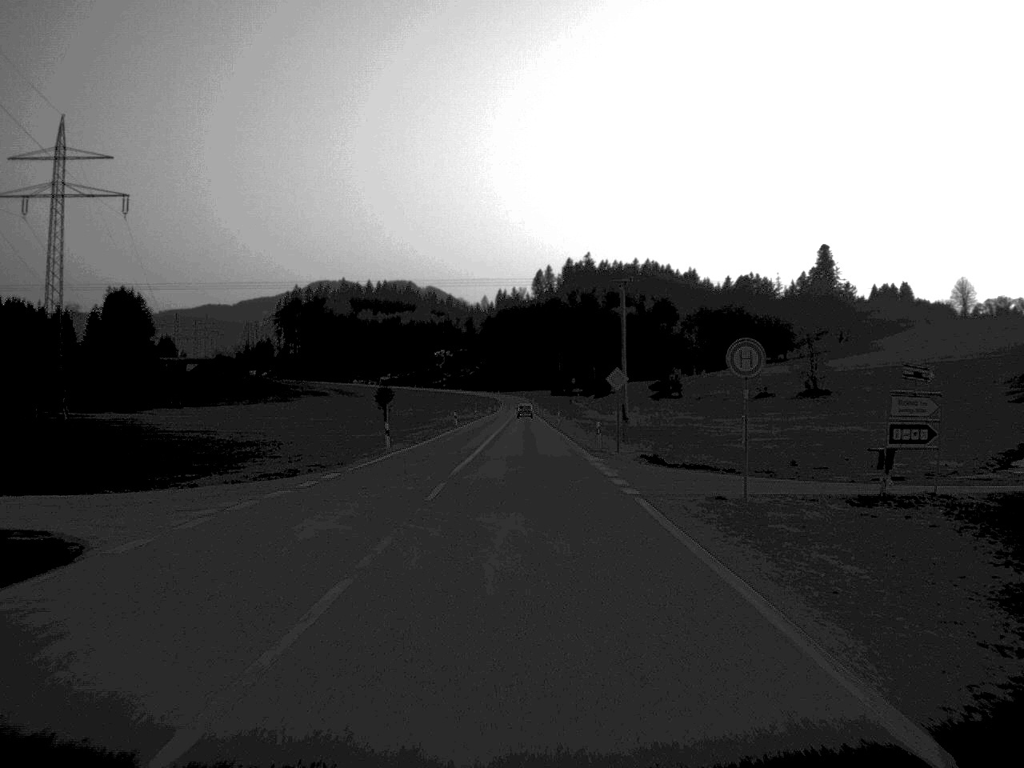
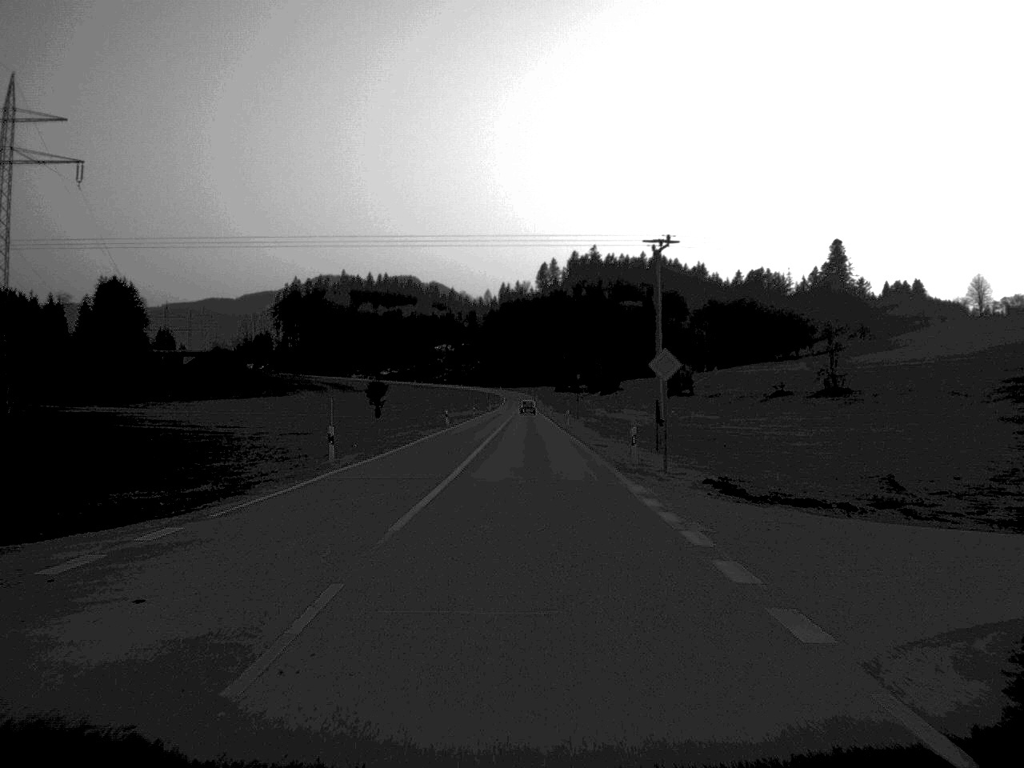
(0.0, +14.2) m; 0°
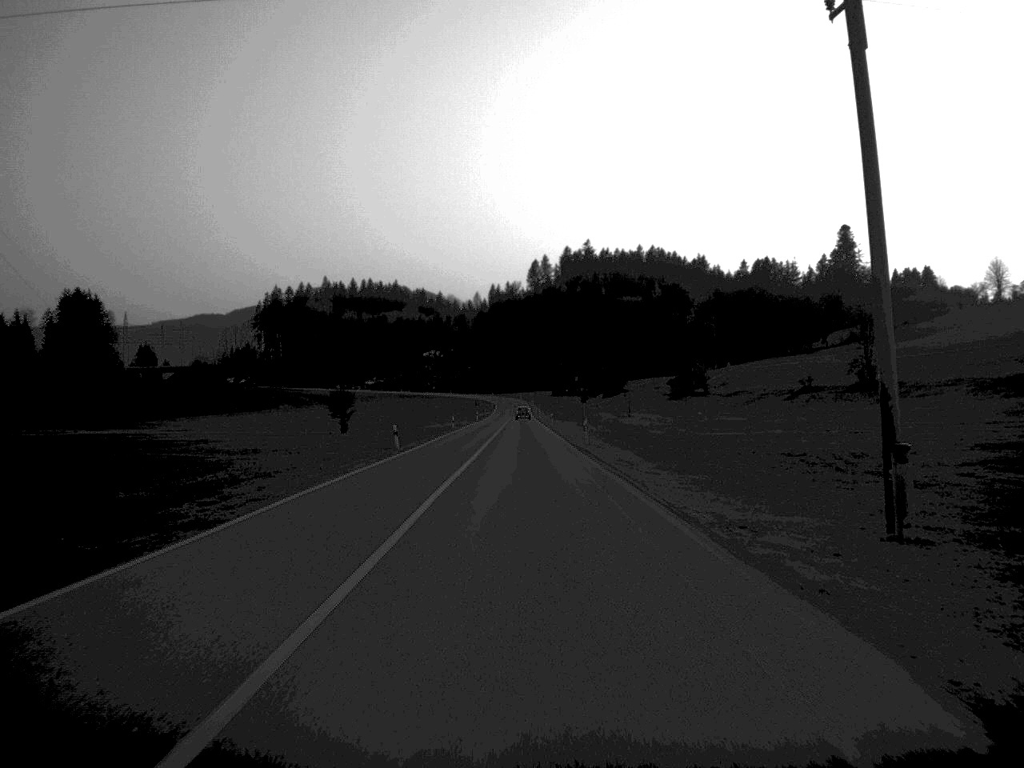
(0.0, +29.8) m; 0°
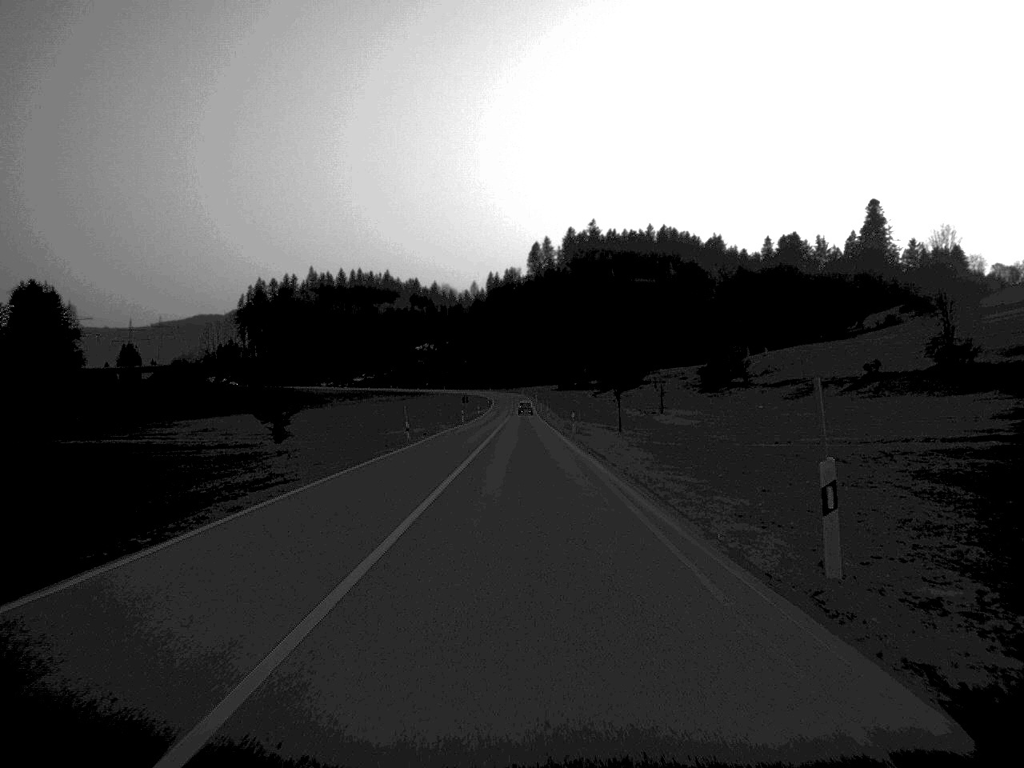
(-0.1, +41.9) m; 0°
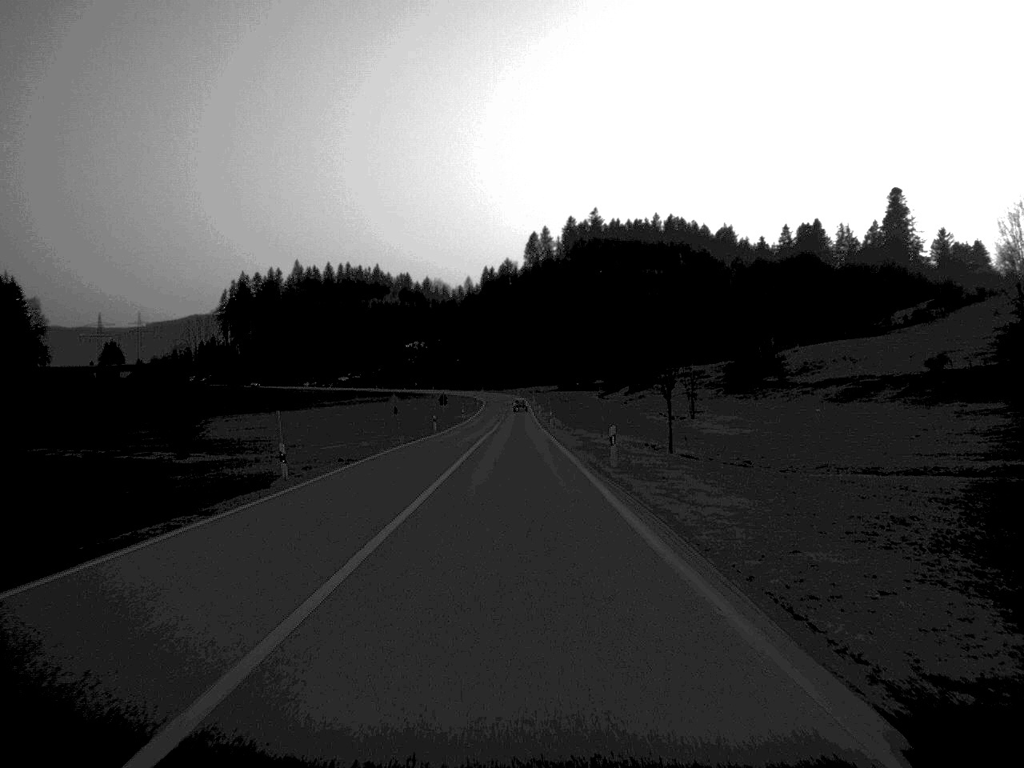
(+0.1, +30.3) m; 0°
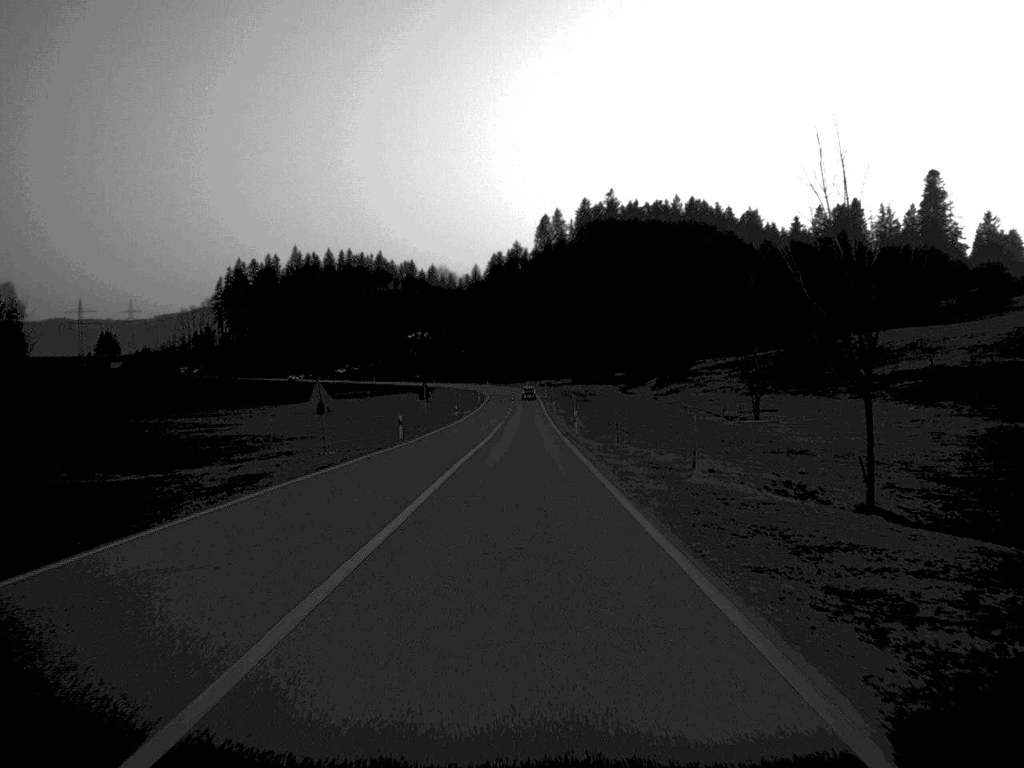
(-0.1, +28.4) m; 0°
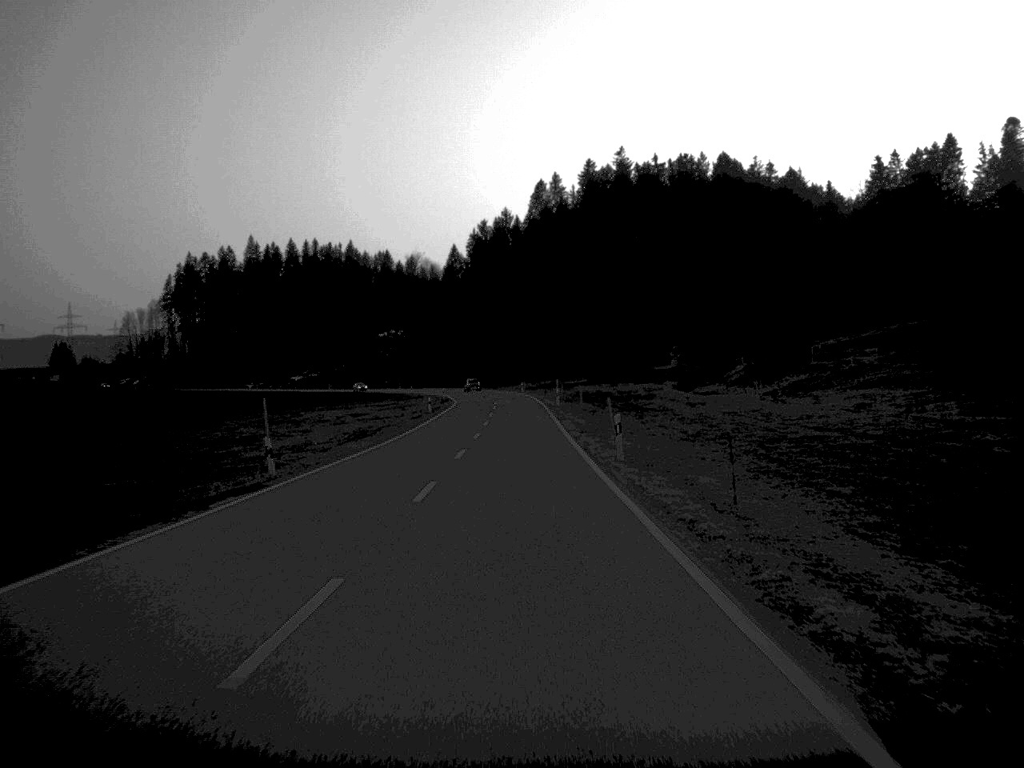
(+0.1, +73.3) m; 0°
